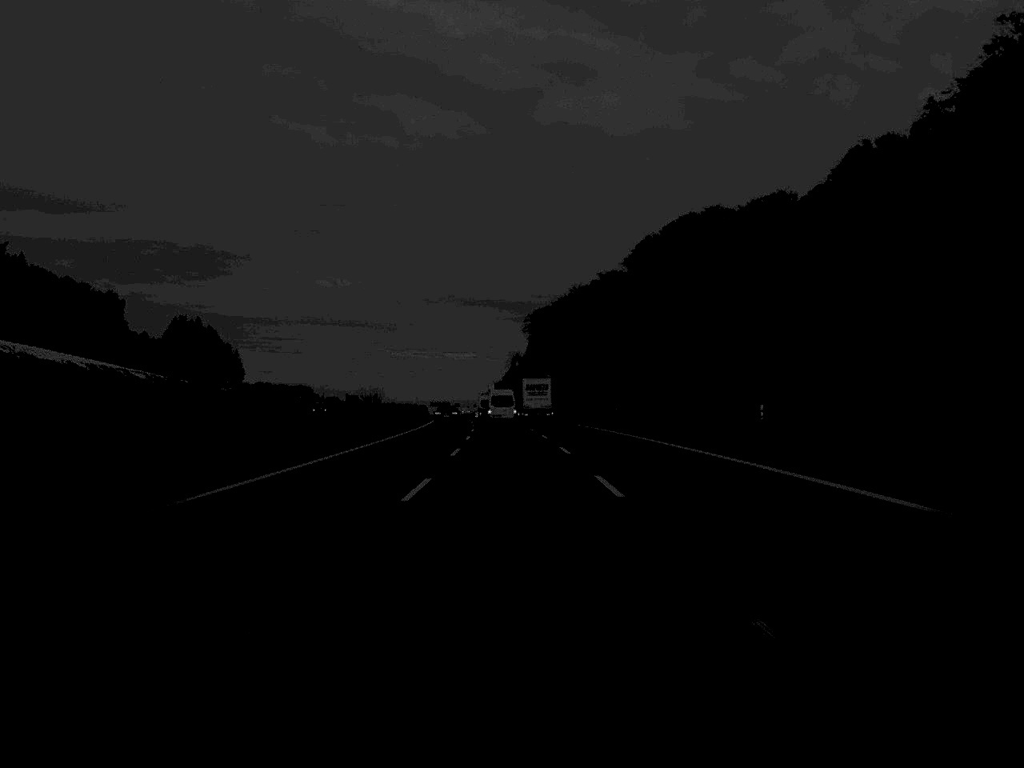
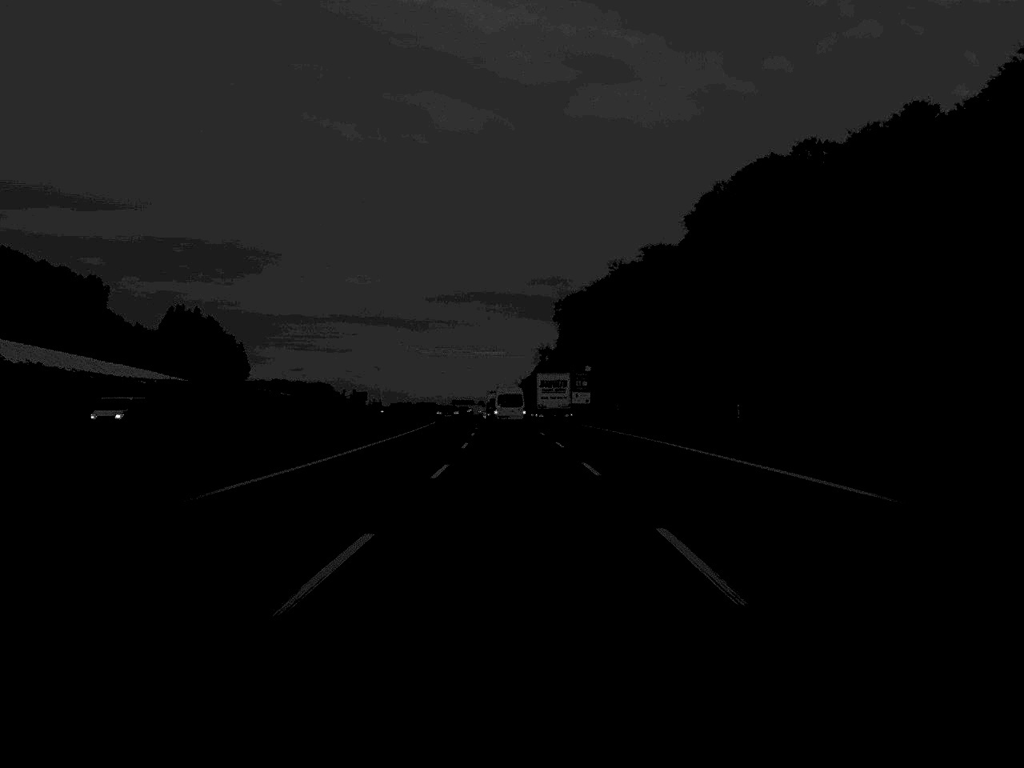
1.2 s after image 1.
(-0.5, +46.2) m; -1°
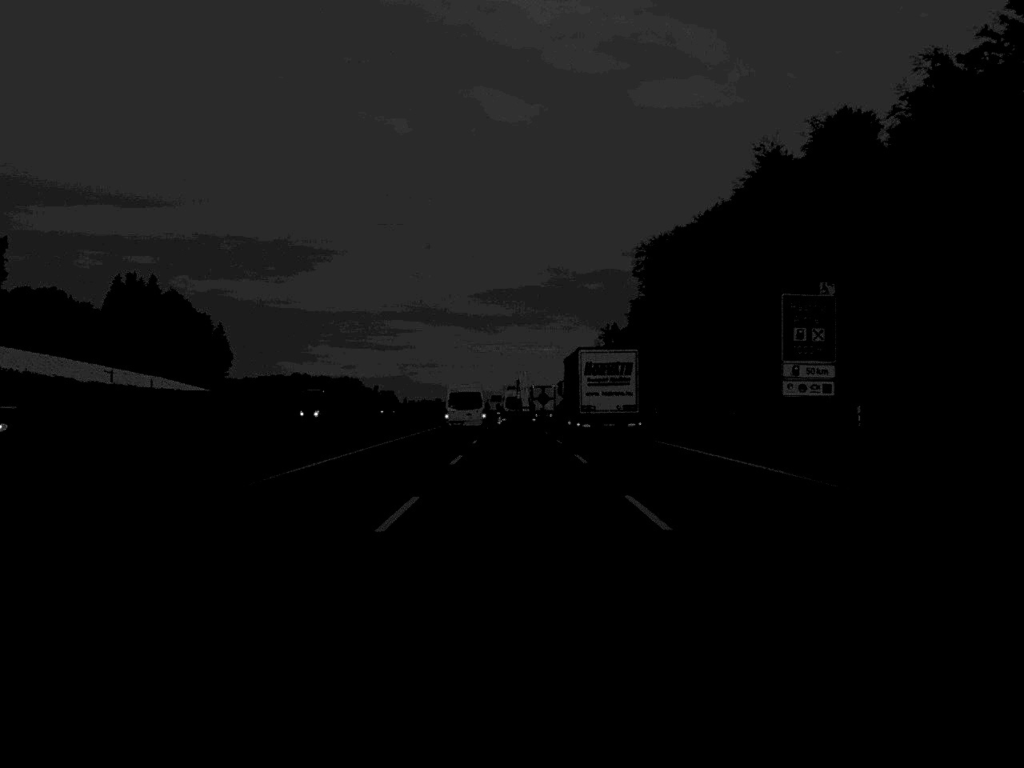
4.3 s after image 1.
(-2.7, +116.5) m; -2°
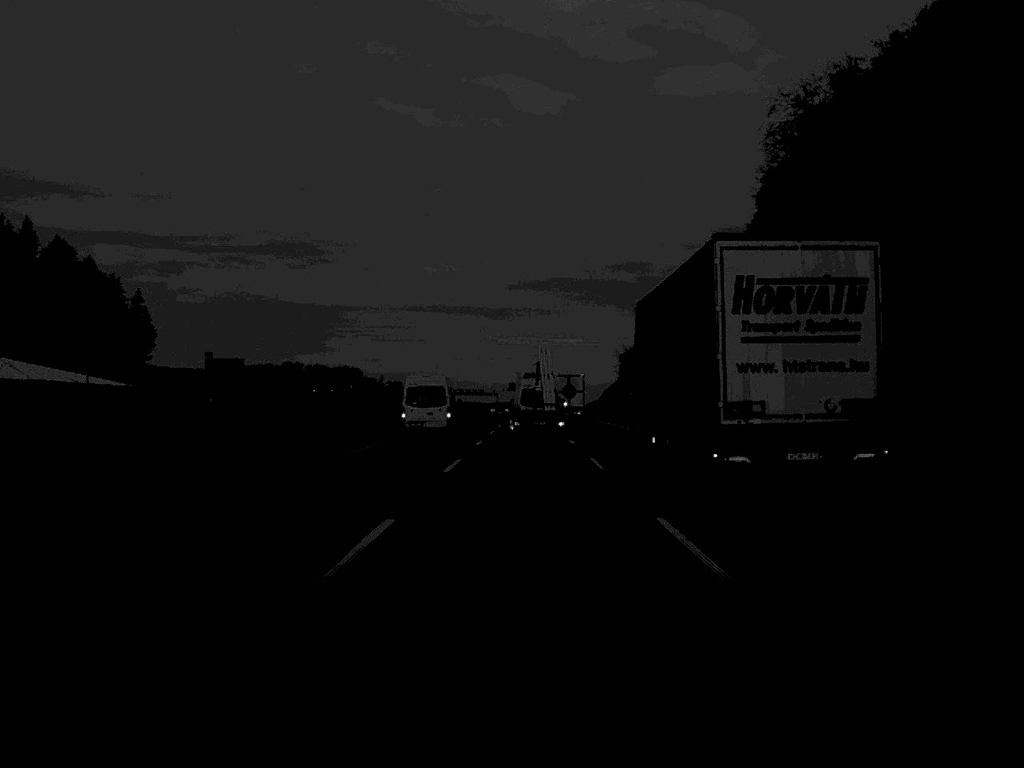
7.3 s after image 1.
(-1.2, +109.7) m; -1°
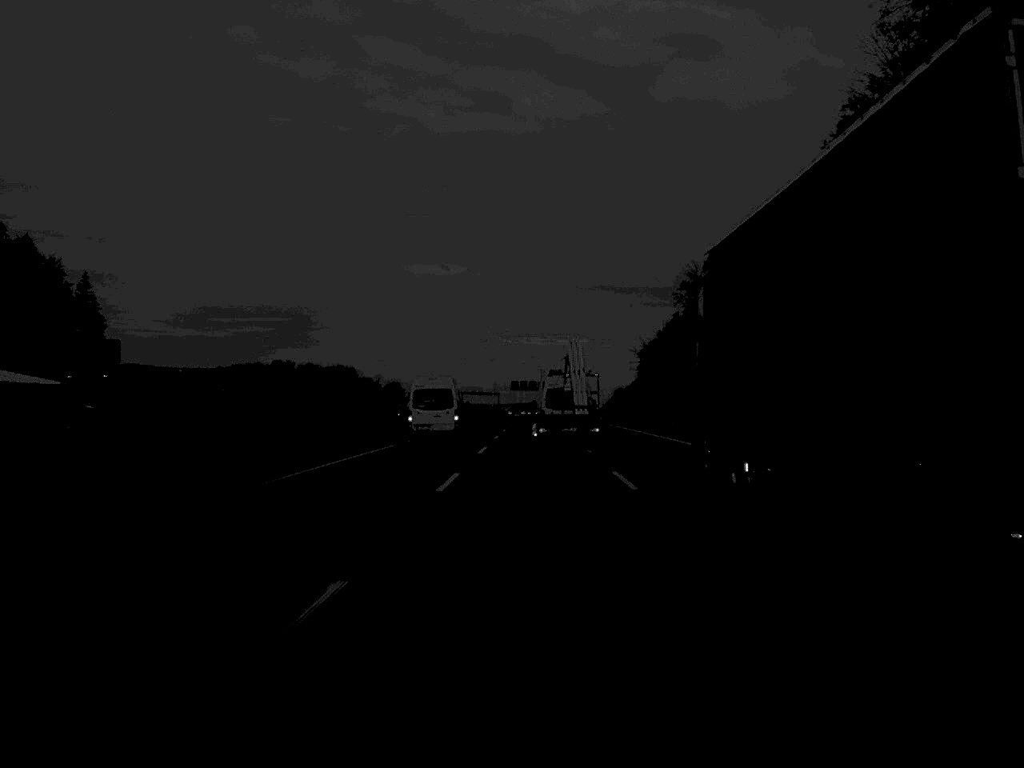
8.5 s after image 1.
(-0.1, +40.5) m; 0°
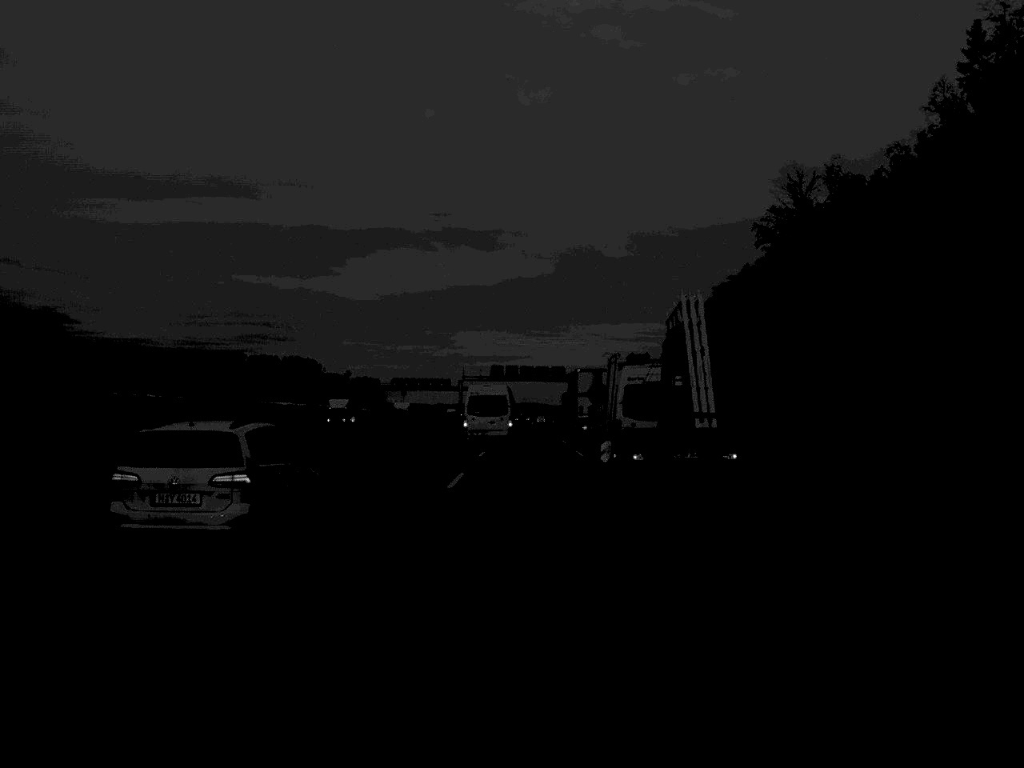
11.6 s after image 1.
(+0.4, +102.3) m; 0°
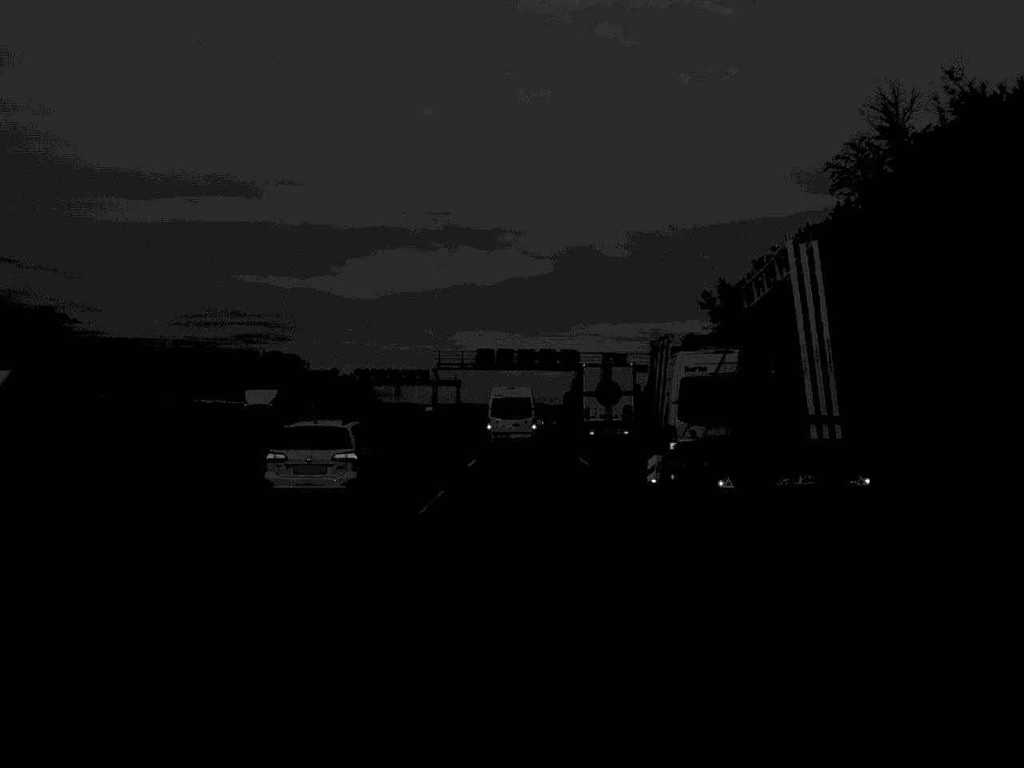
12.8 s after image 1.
(+0.1, +41.3) m; 0°
